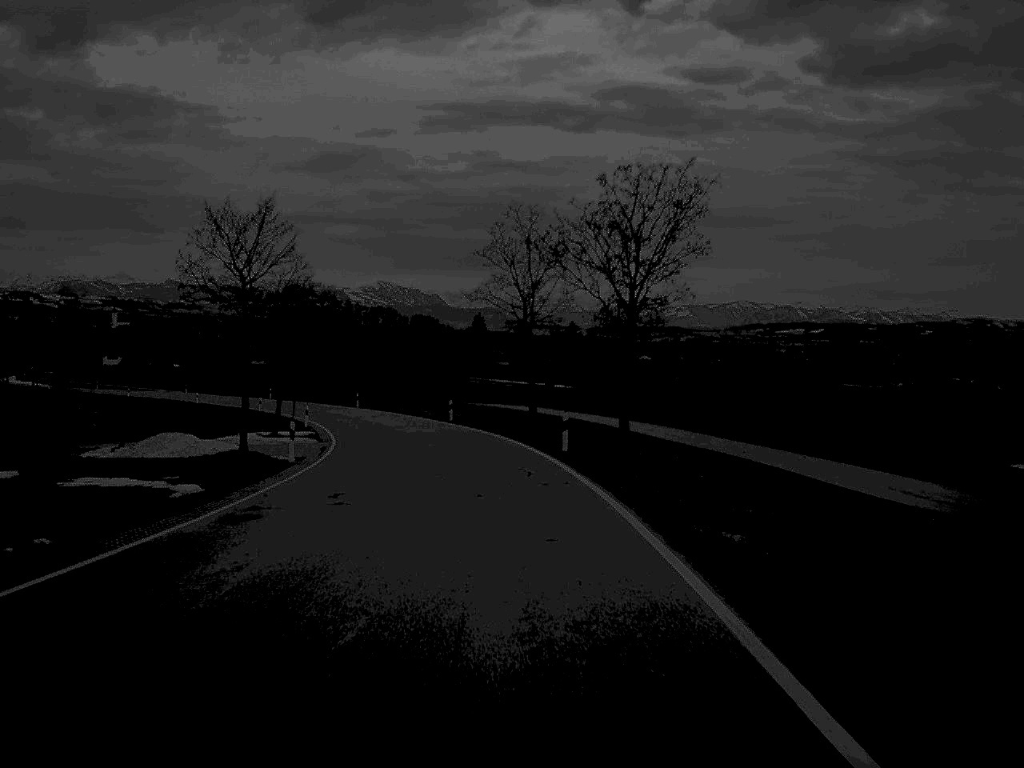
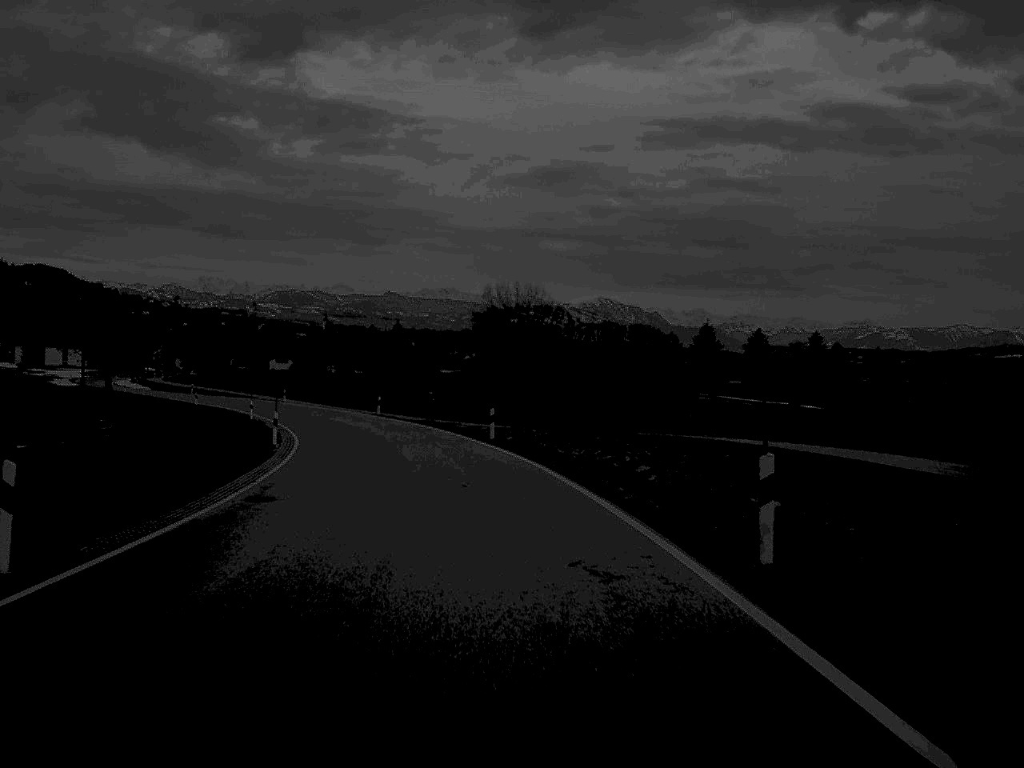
(-3.6, +50.5) m; -10°
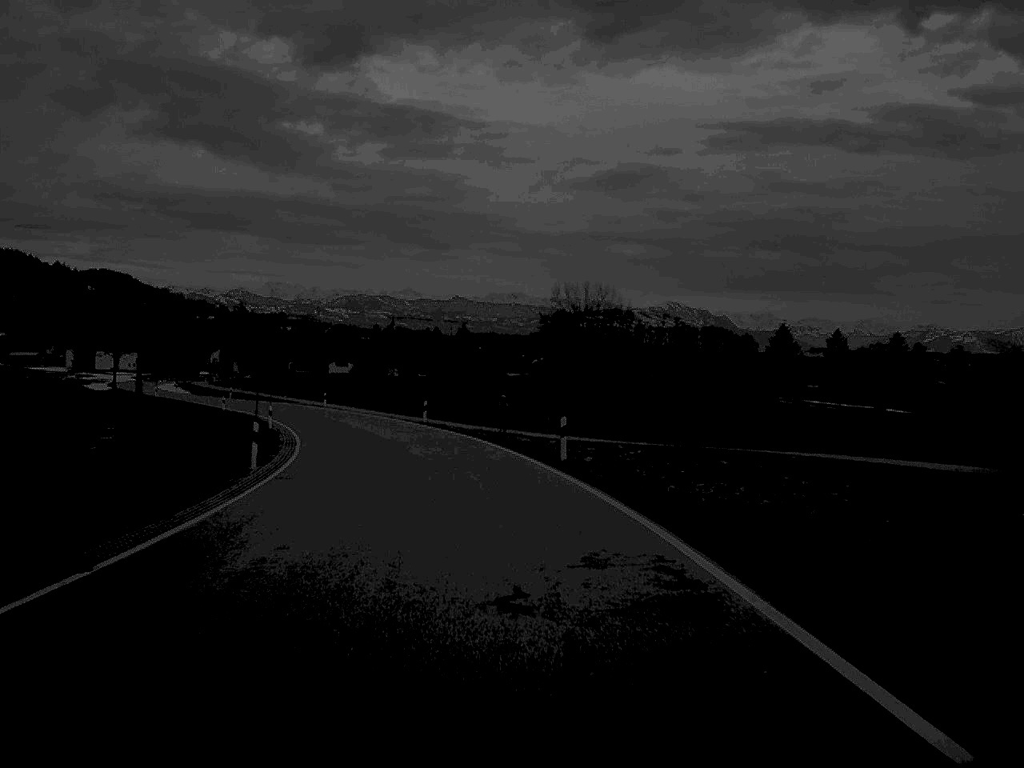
(-0.3, +12.5) m; -3°
